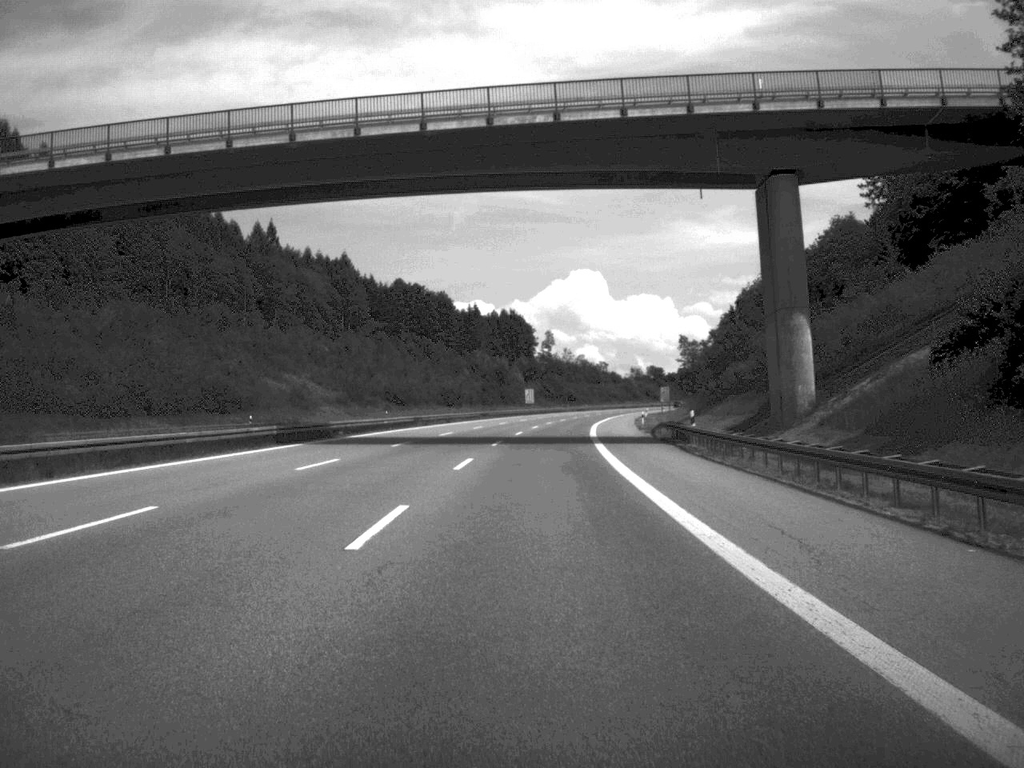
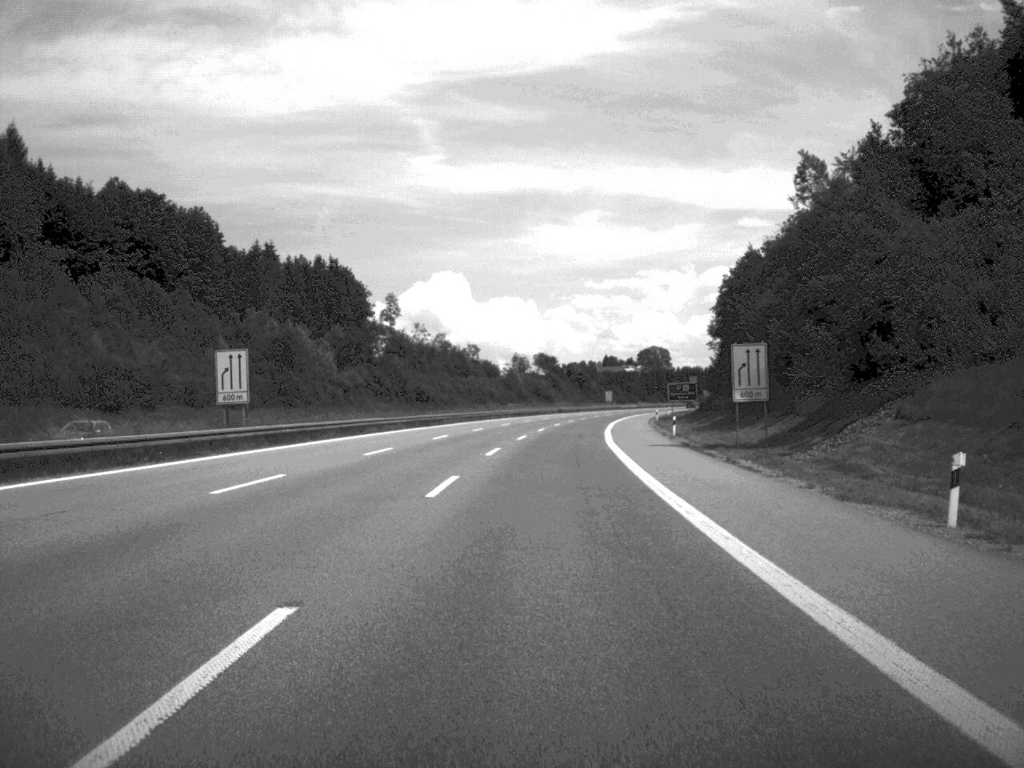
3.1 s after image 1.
(+6.5, +129.7) m; +6°
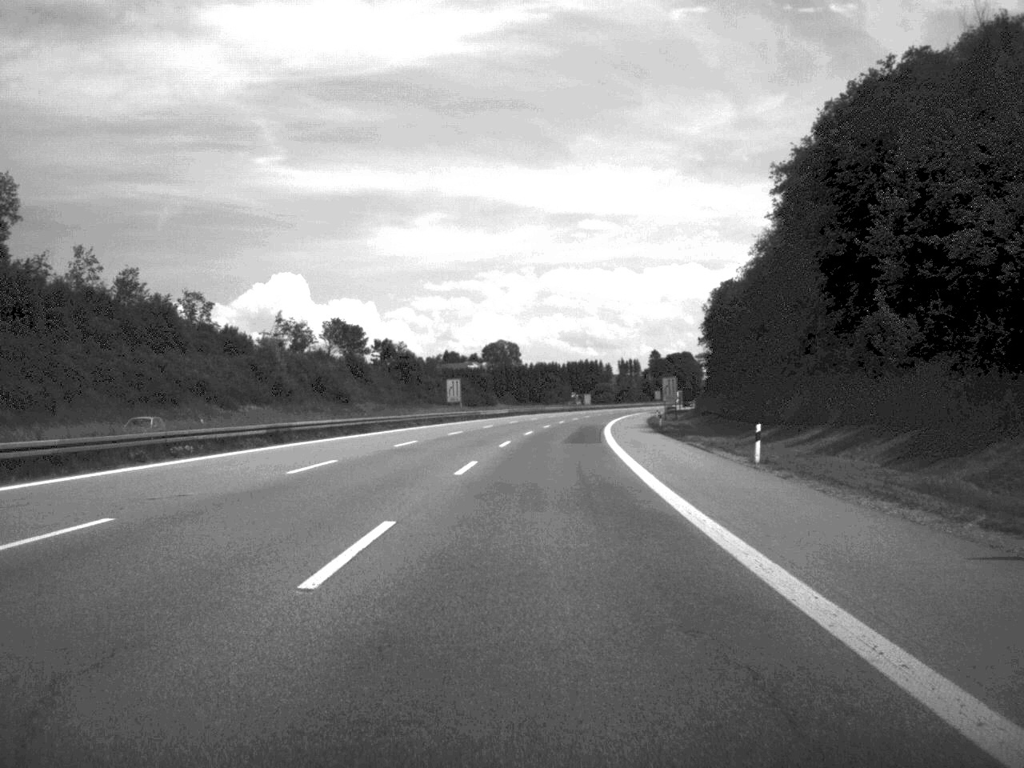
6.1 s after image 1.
(+8.2, +130.6) m; +7°
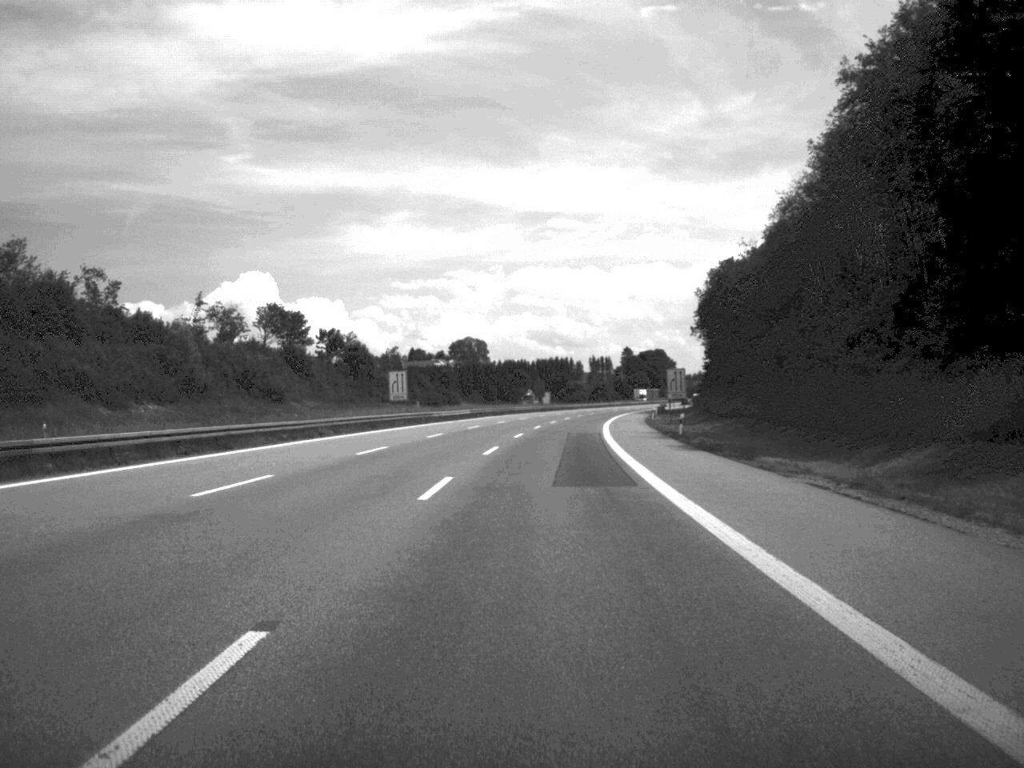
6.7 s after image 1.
(+0.3, +24.7) m; +1°
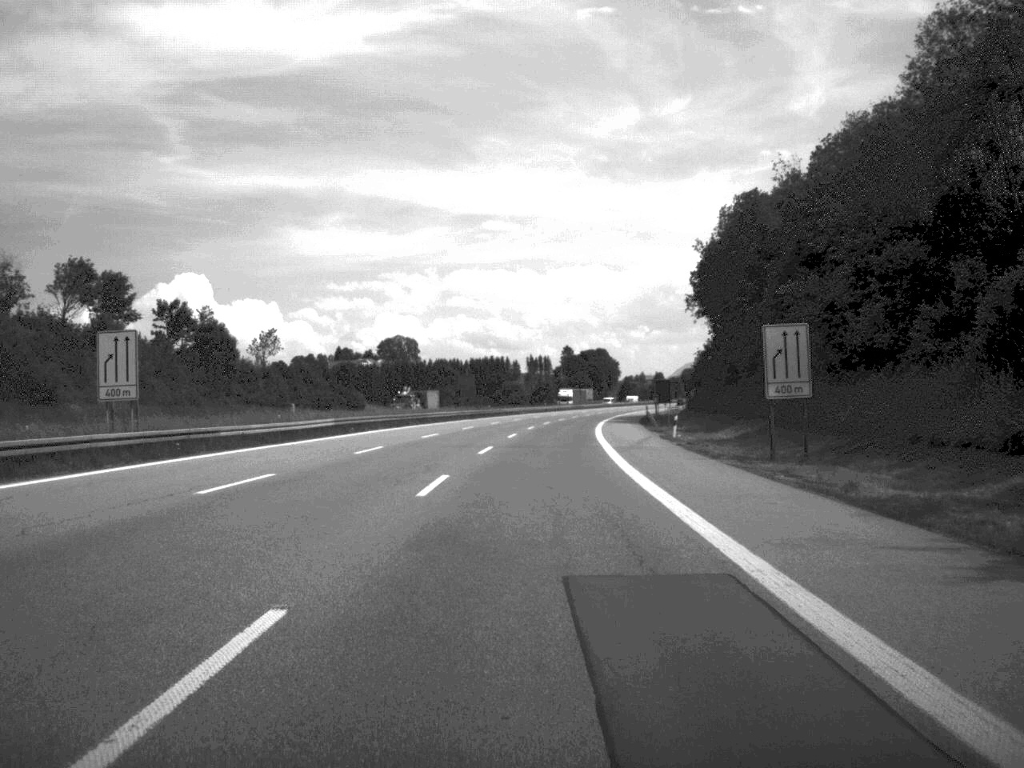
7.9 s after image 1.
(+1.3, +50.6) m; +3°
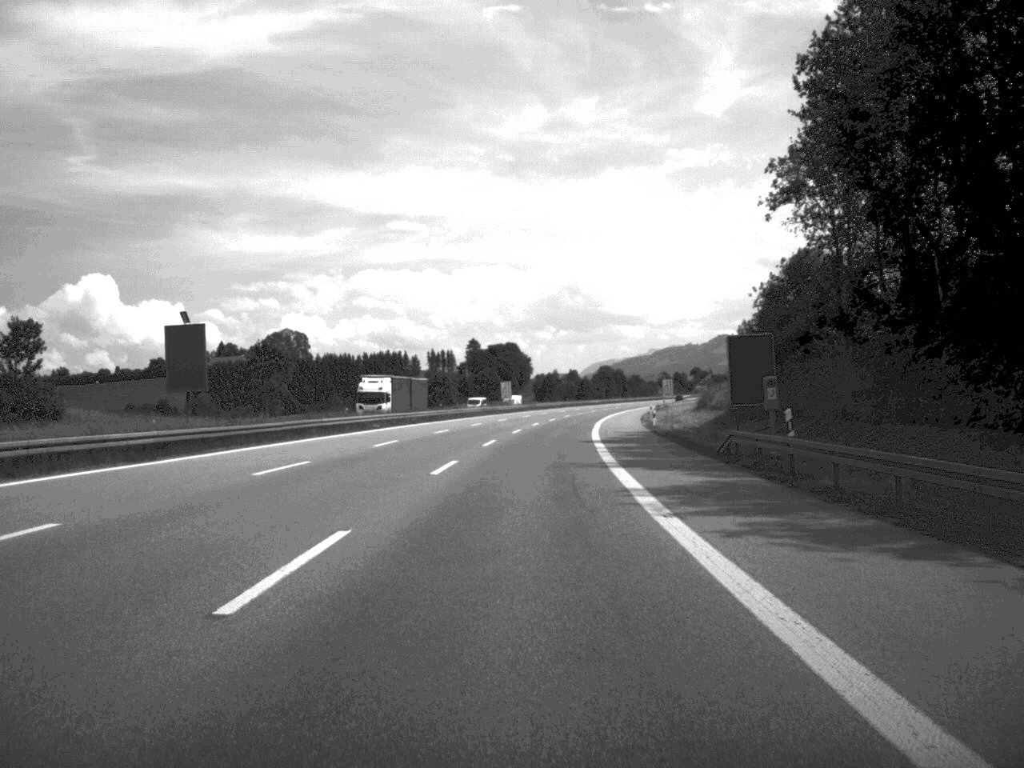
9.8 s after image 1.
(+2.9, +80.2) m; +4°
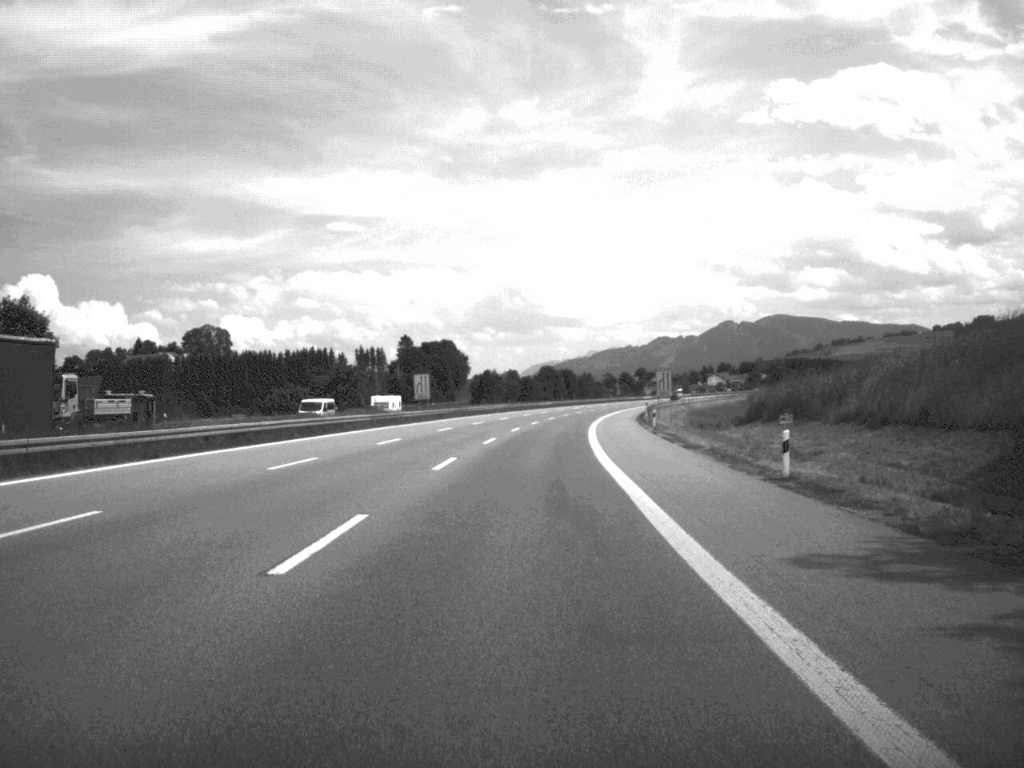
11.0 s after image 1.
(+1.2, +49.5) m; +3°
